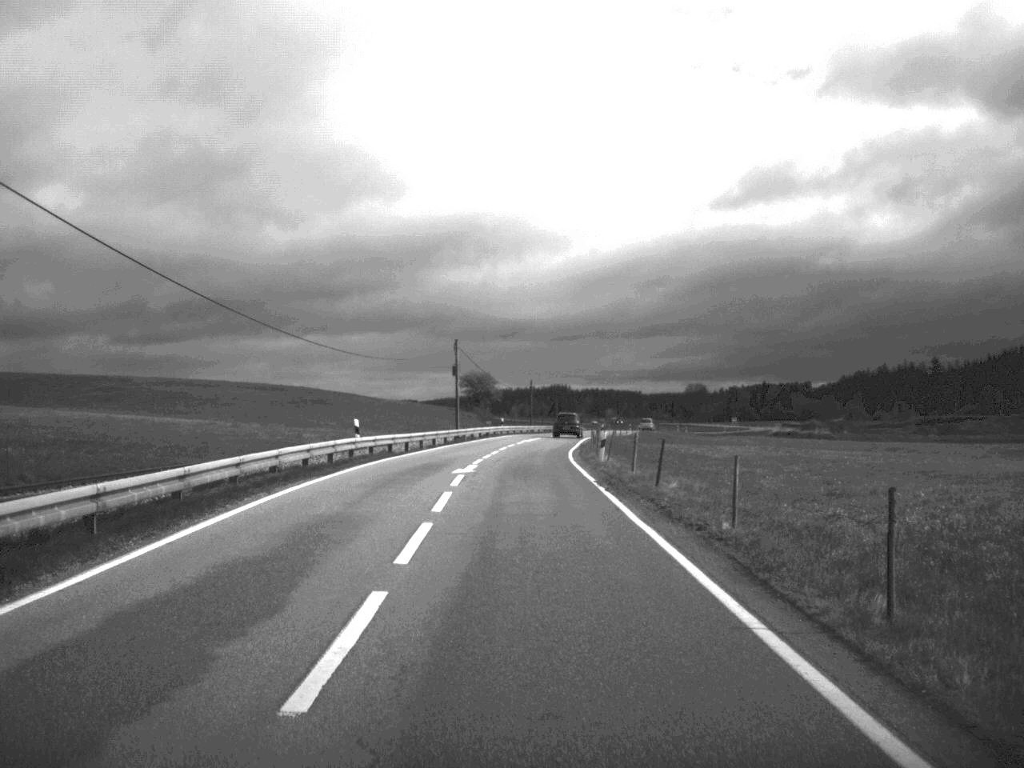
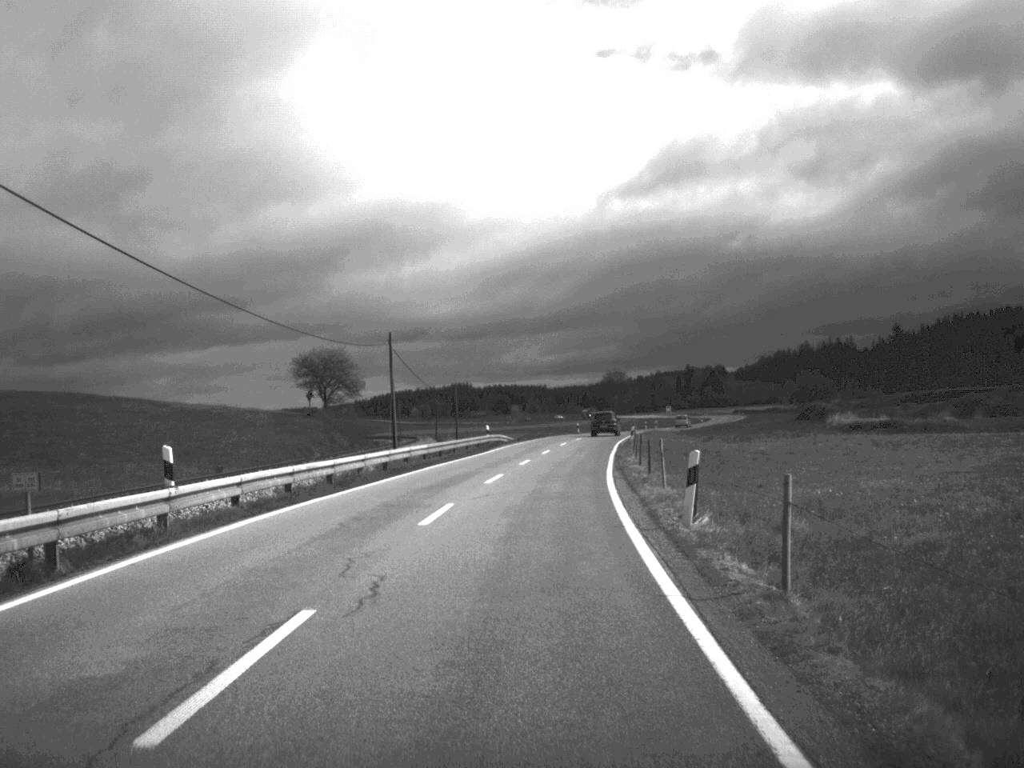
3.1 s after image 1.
(+1.7, +71.8) m; +4°
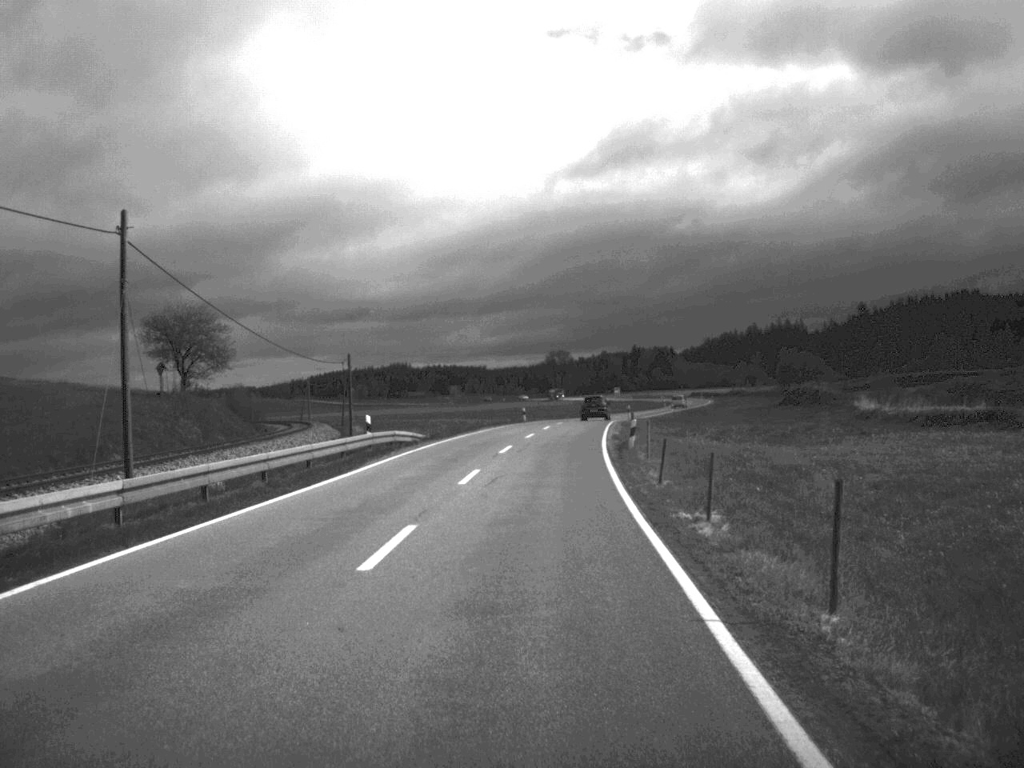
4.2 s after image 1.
(+0.6, +28.9) m; +3°
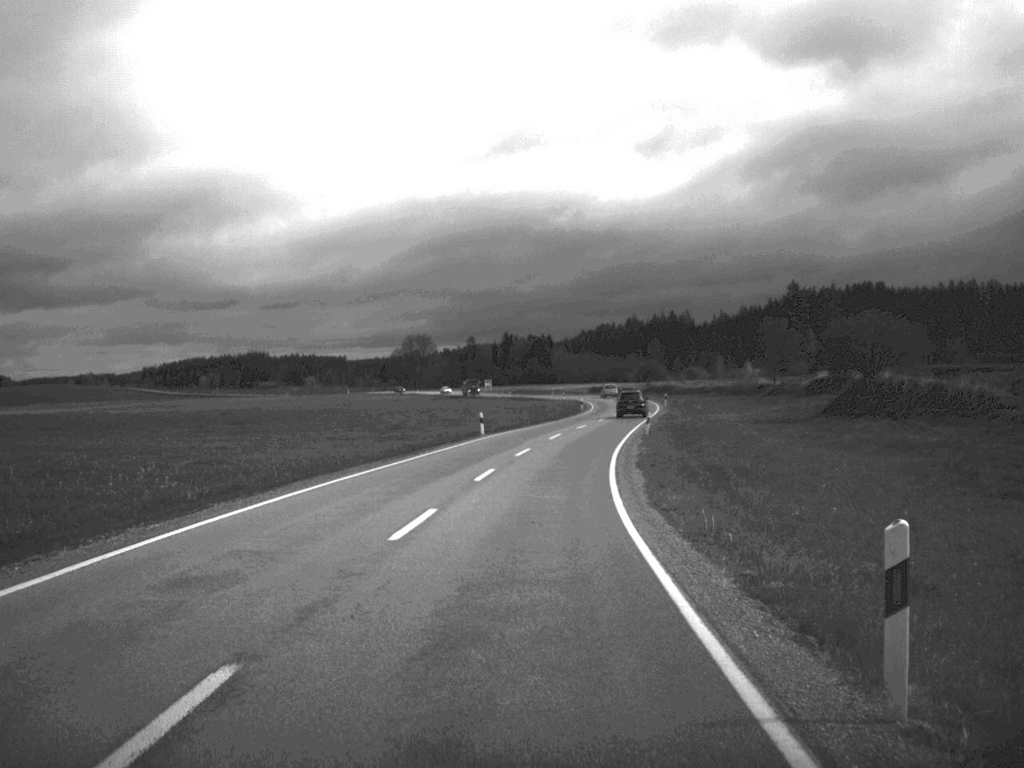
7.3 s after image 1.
(+4.0, +78.5) m; +6°
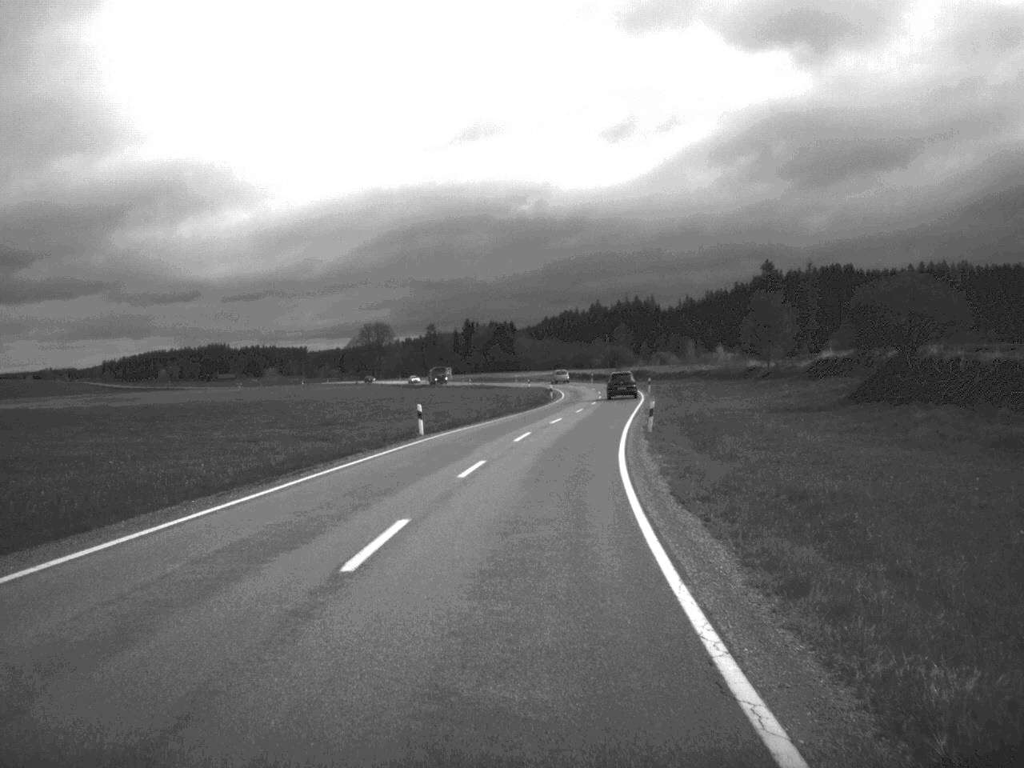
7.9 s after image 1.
(+0.2, +15.3) m; +2°
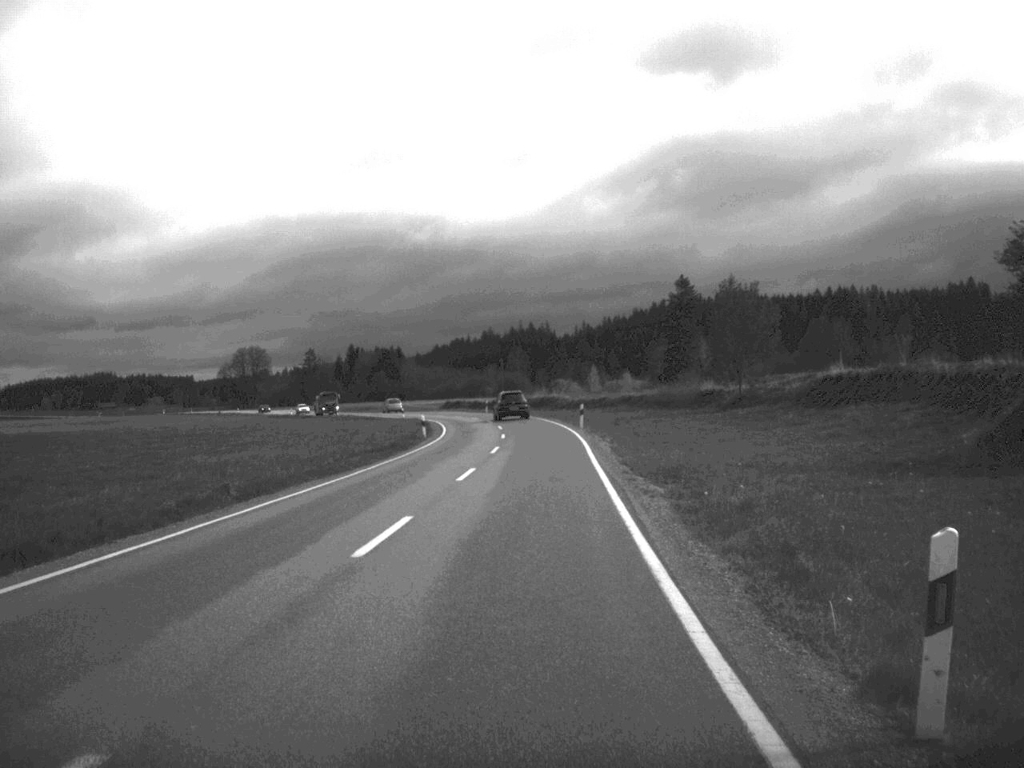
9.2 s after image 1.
(+1.4, +33.6) m; +5°
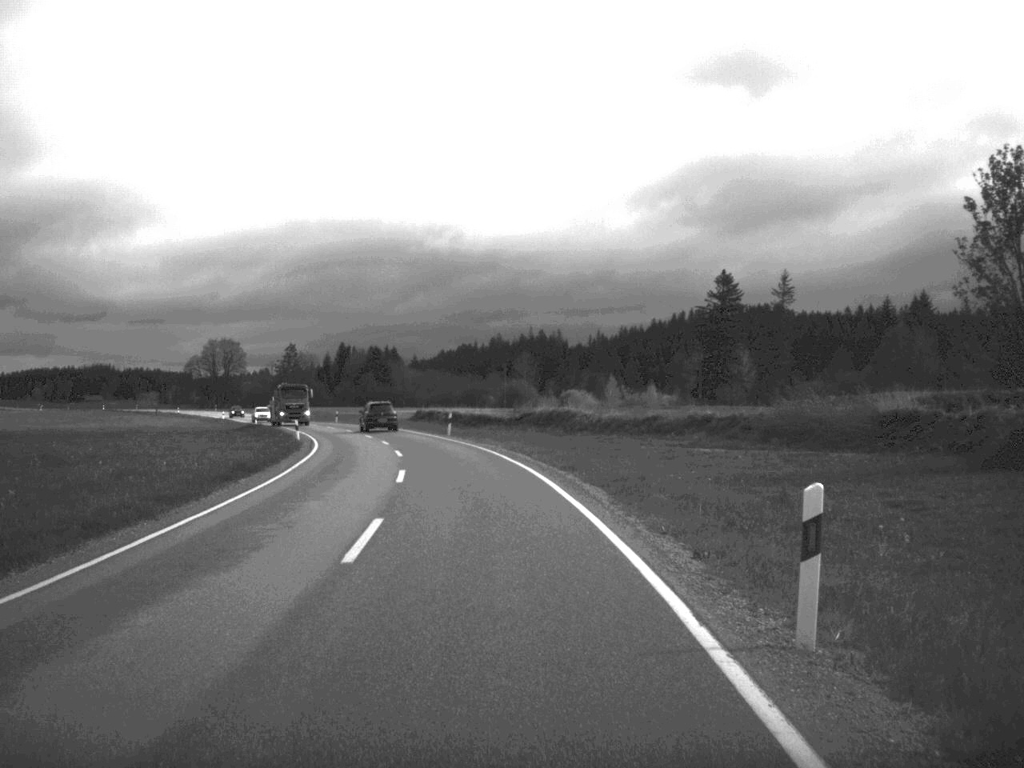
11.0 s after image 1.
(+0.5, +46.9) m; -1°
